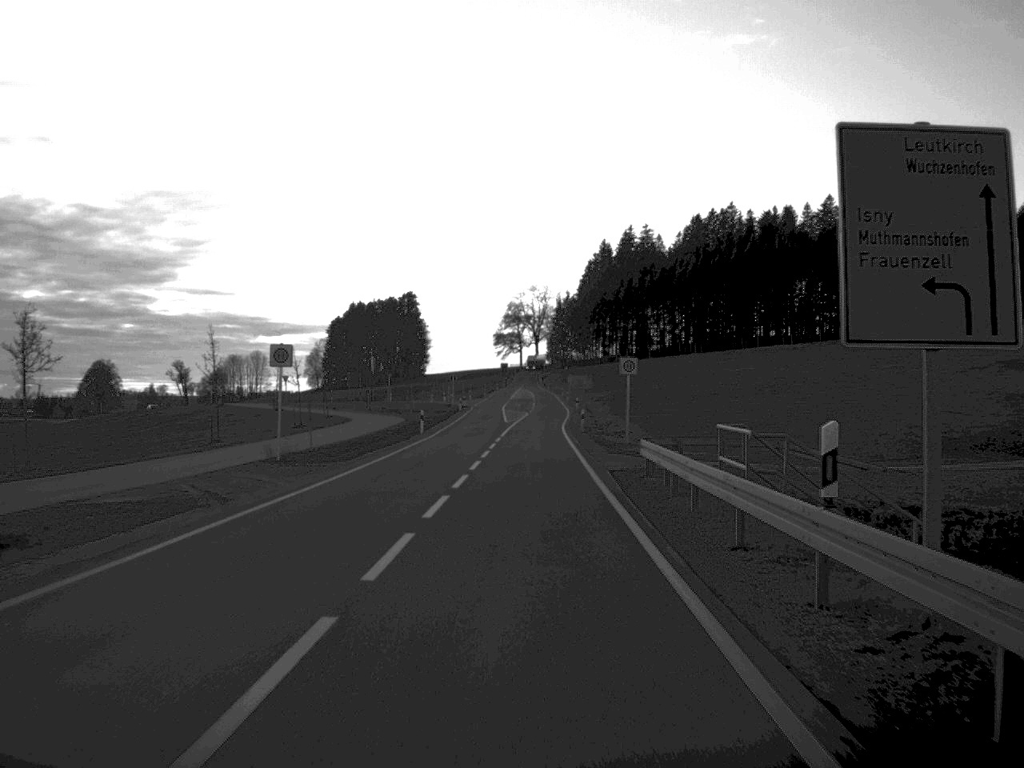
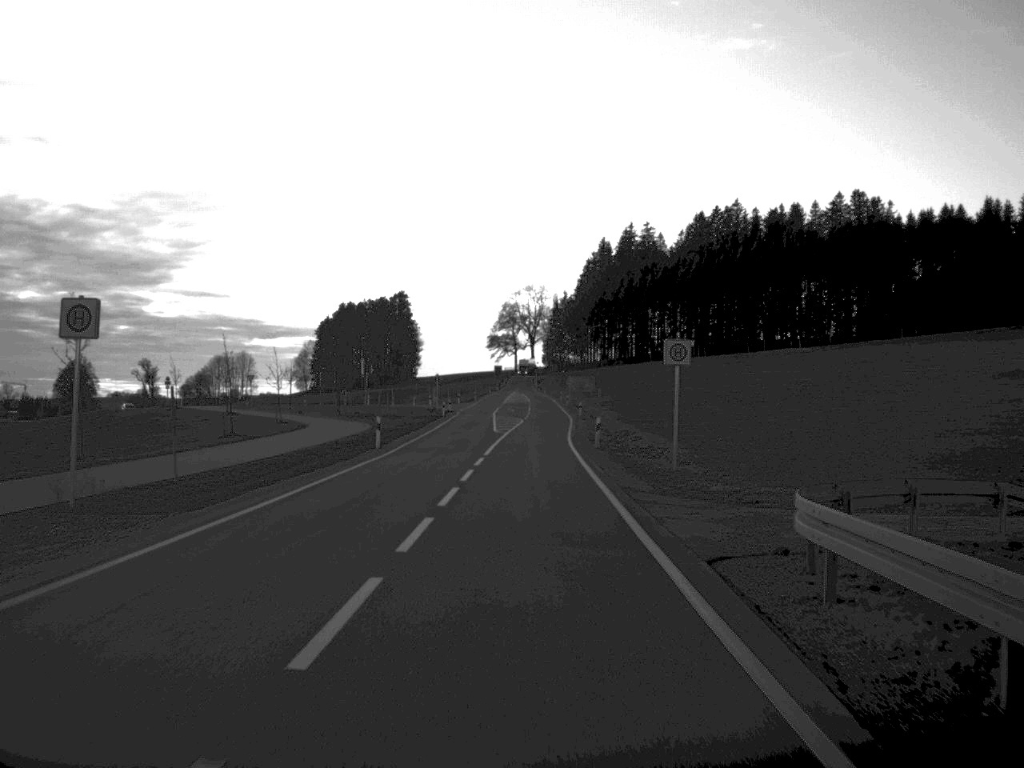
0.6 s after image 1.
(0.0, +15.7) m; 0°
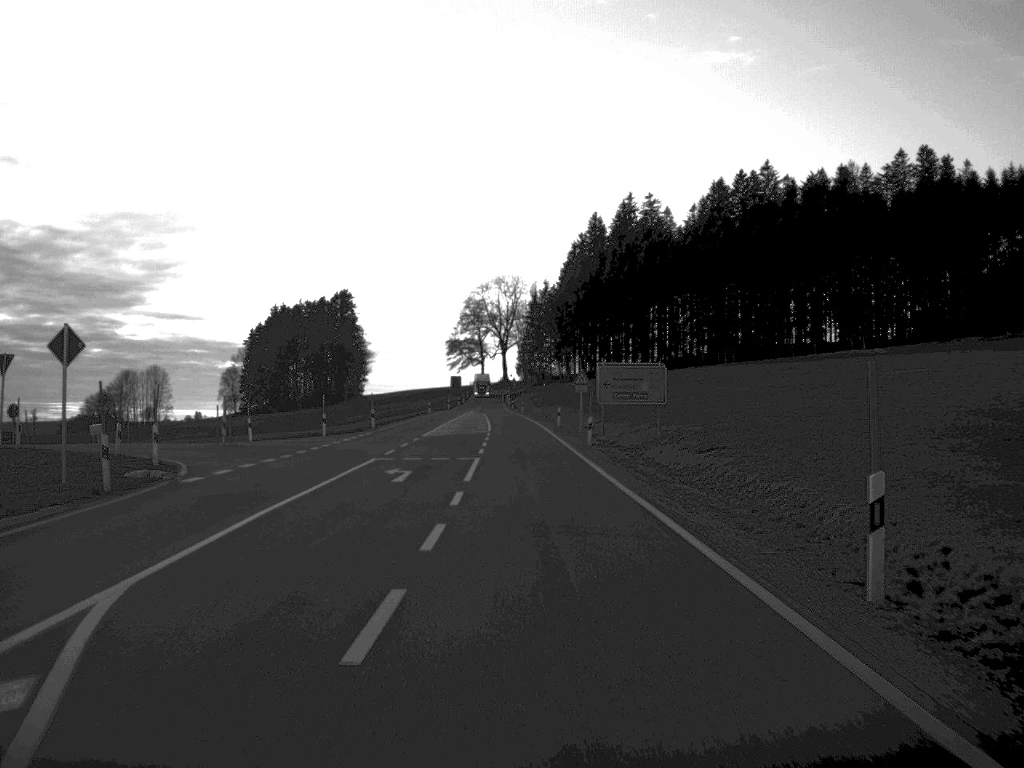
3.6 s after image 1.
(+0.9, +82.5) m; +1°
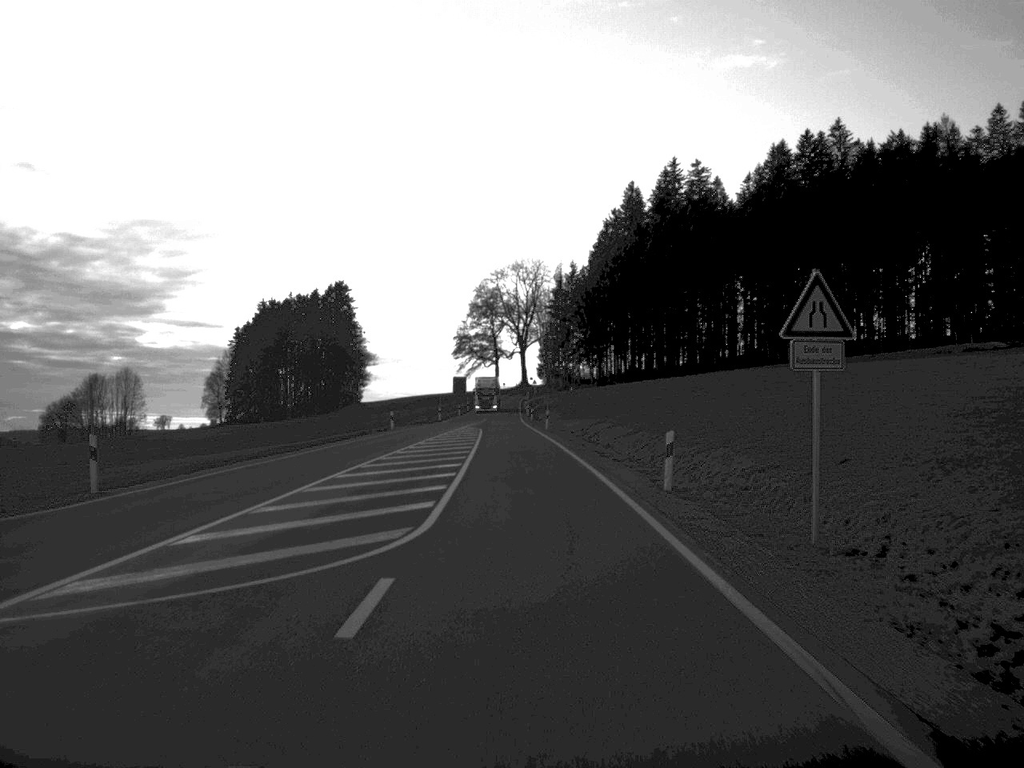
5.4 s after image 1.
(-0.3, +48.1) m; -1°
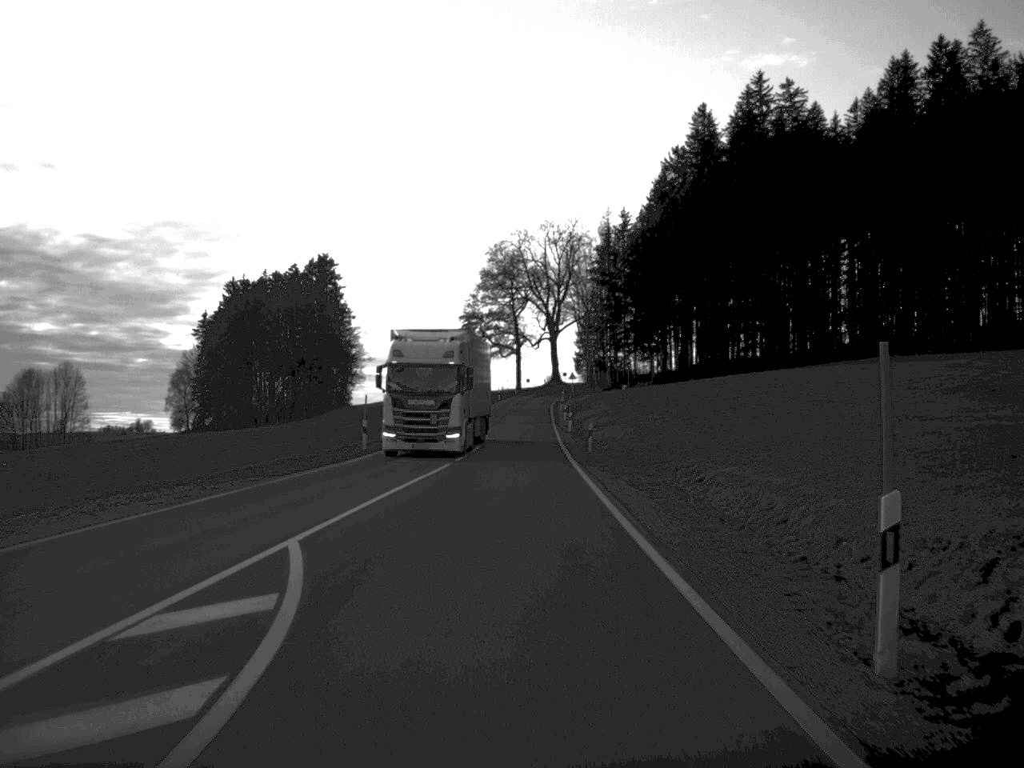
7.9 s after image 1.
(-0.8, +64.5) m; -1°
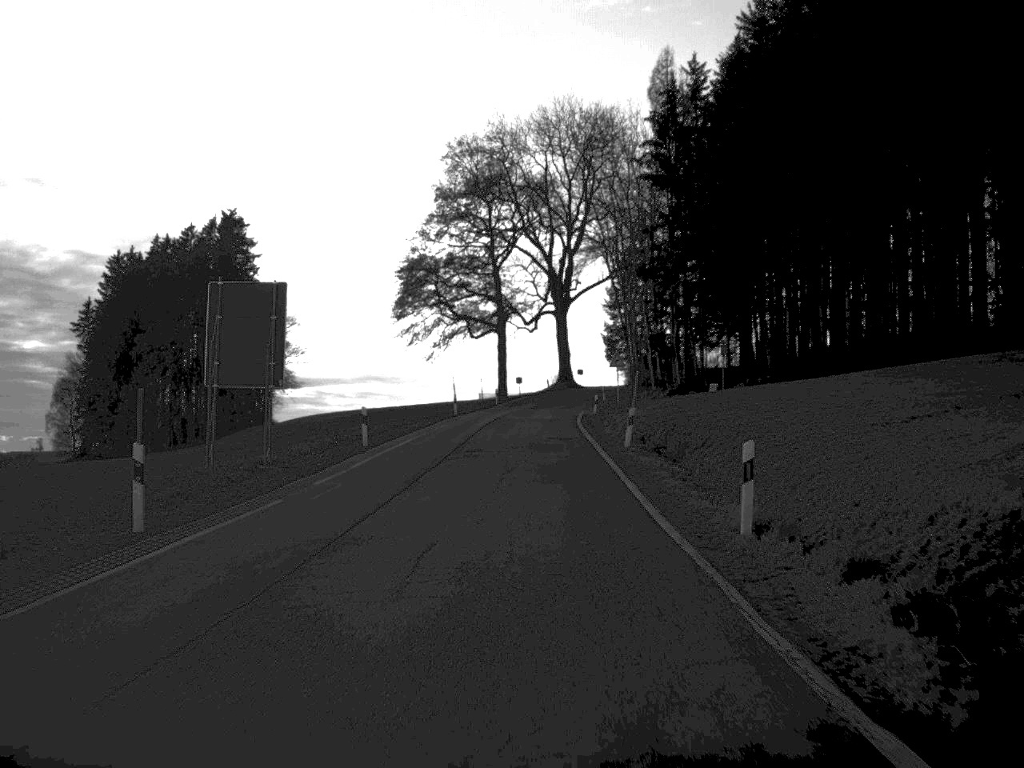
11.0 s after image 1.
(+0.1, +75.7) m; 0°
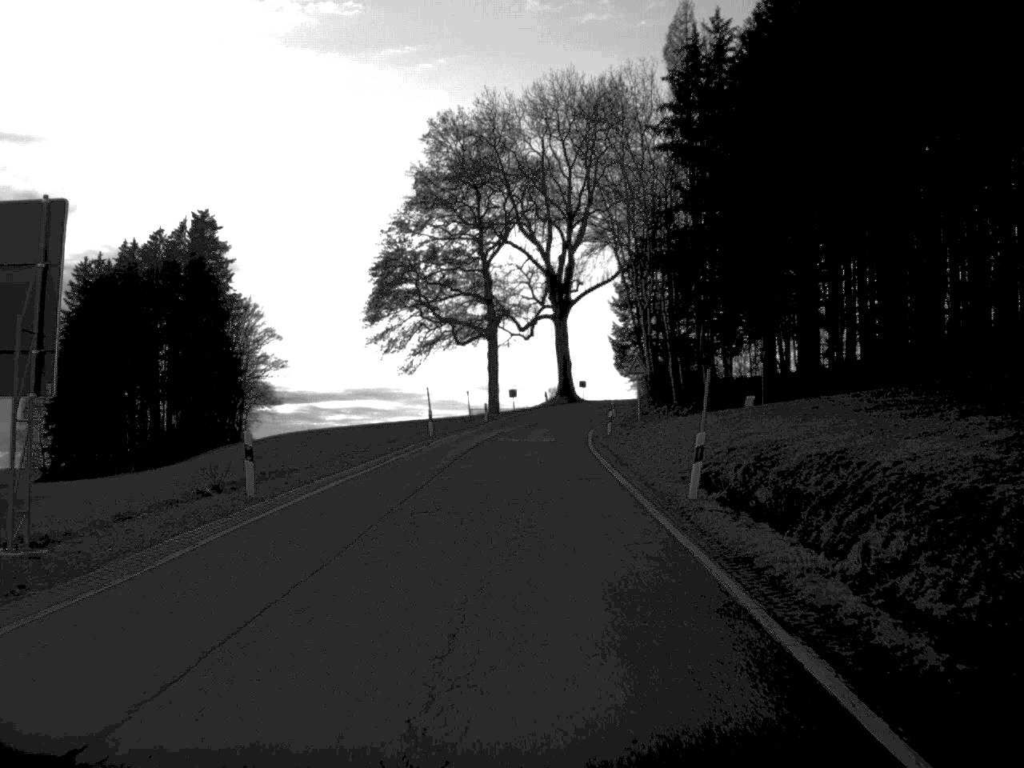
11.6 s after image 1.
(0.0, +13.6) m; 0°
